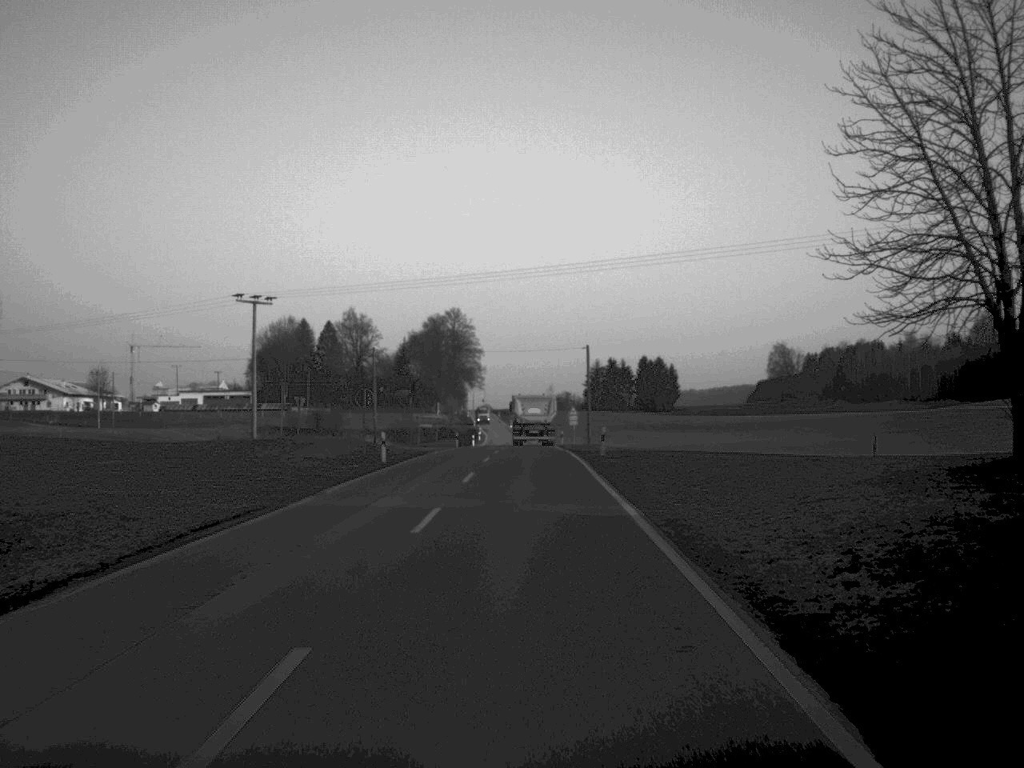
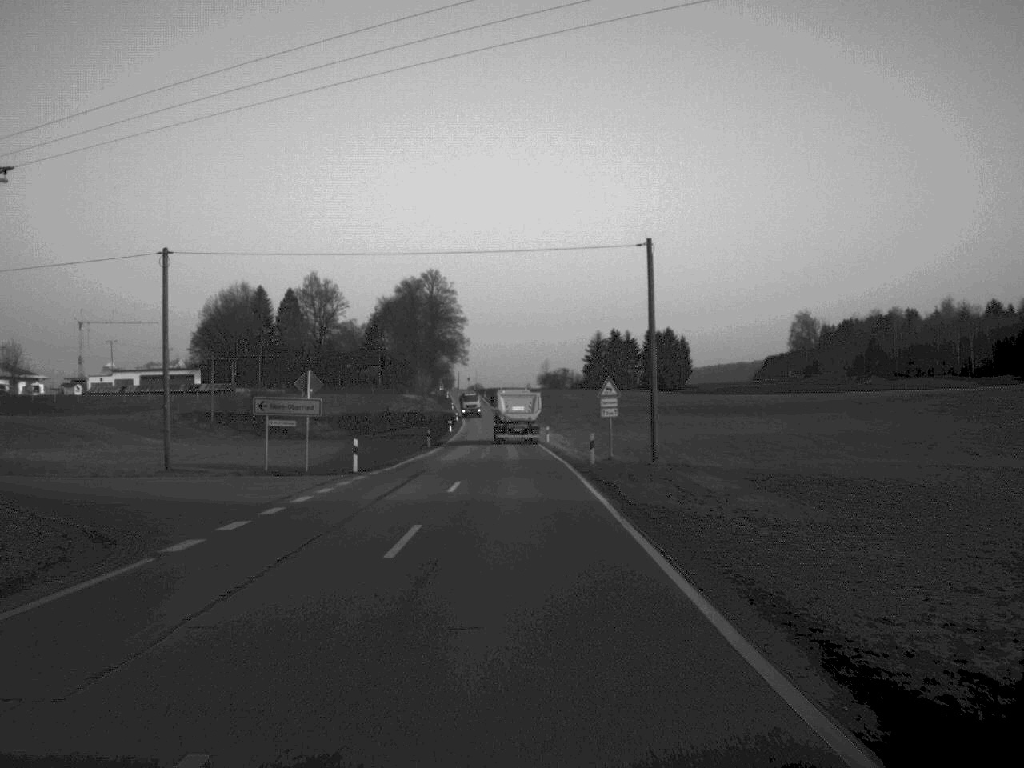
(+0.2, +48.3) m; 0°
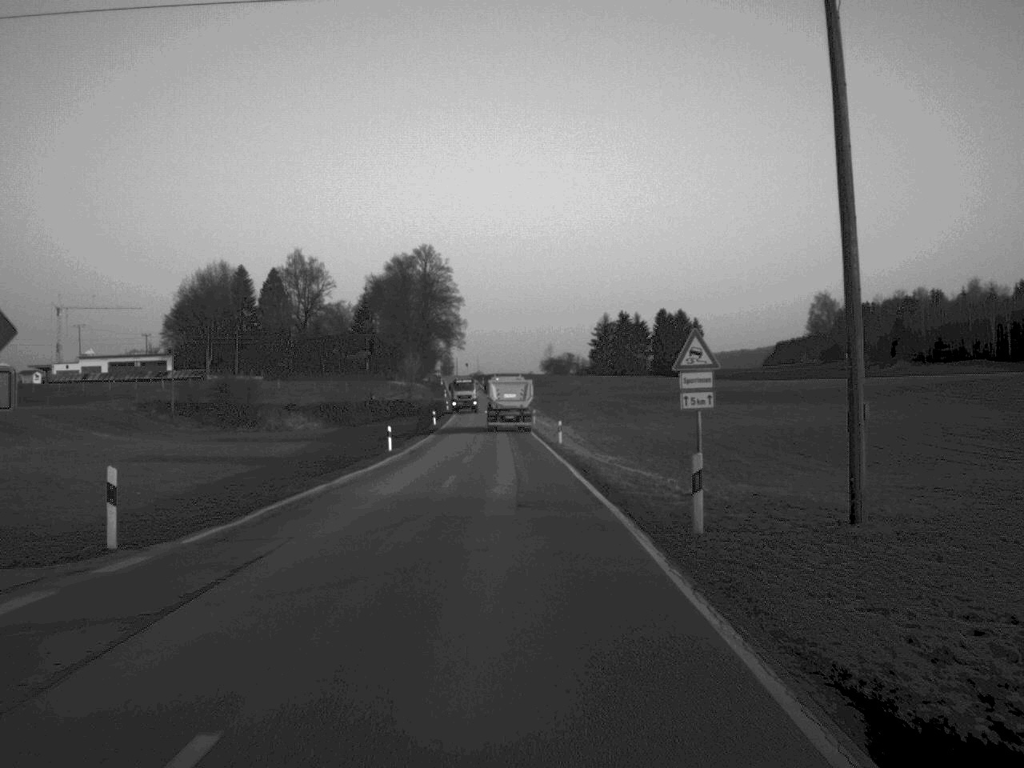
(0.0, +23.1) m; 0°
